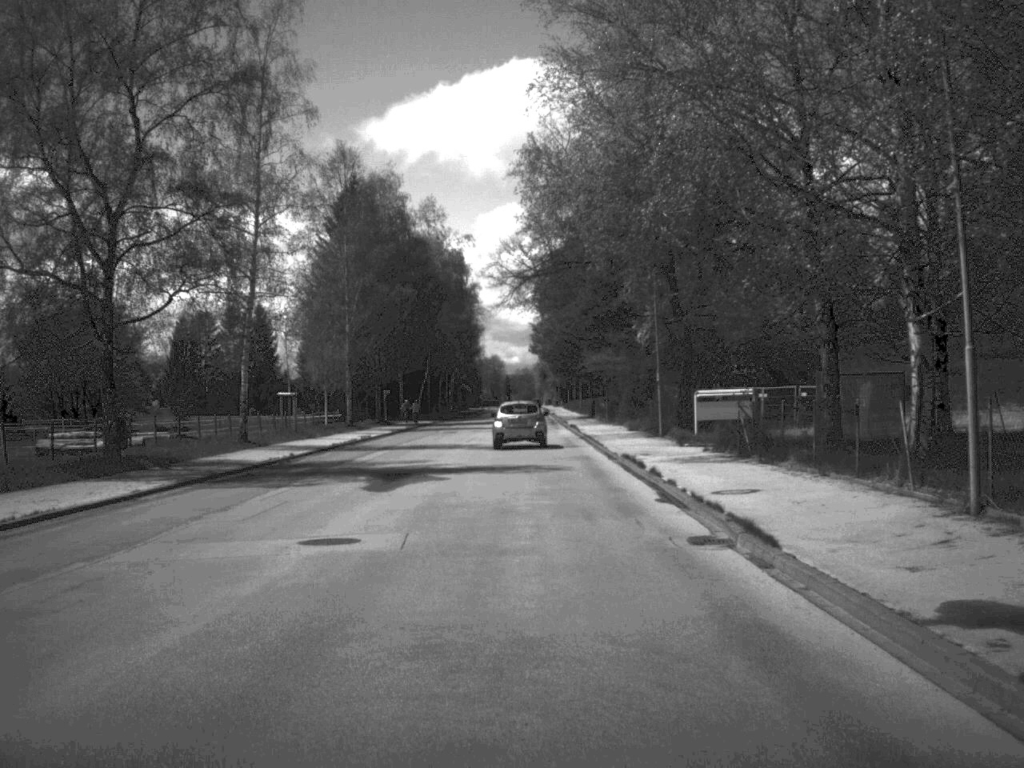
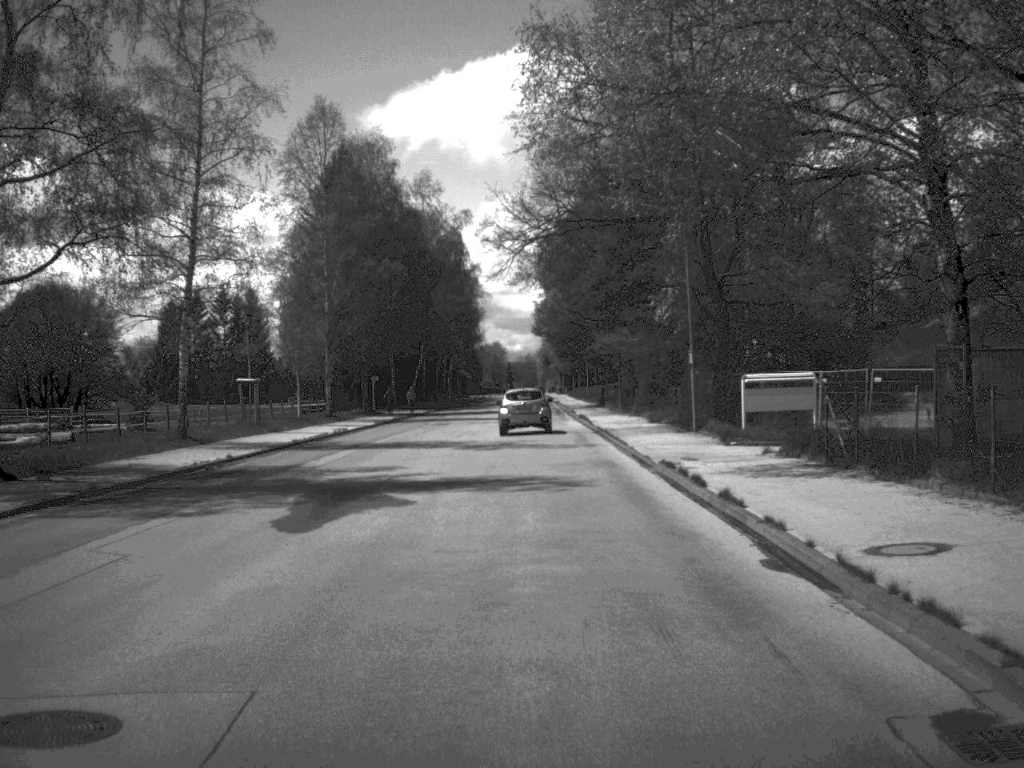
(0.0, +8.8) m; 0°
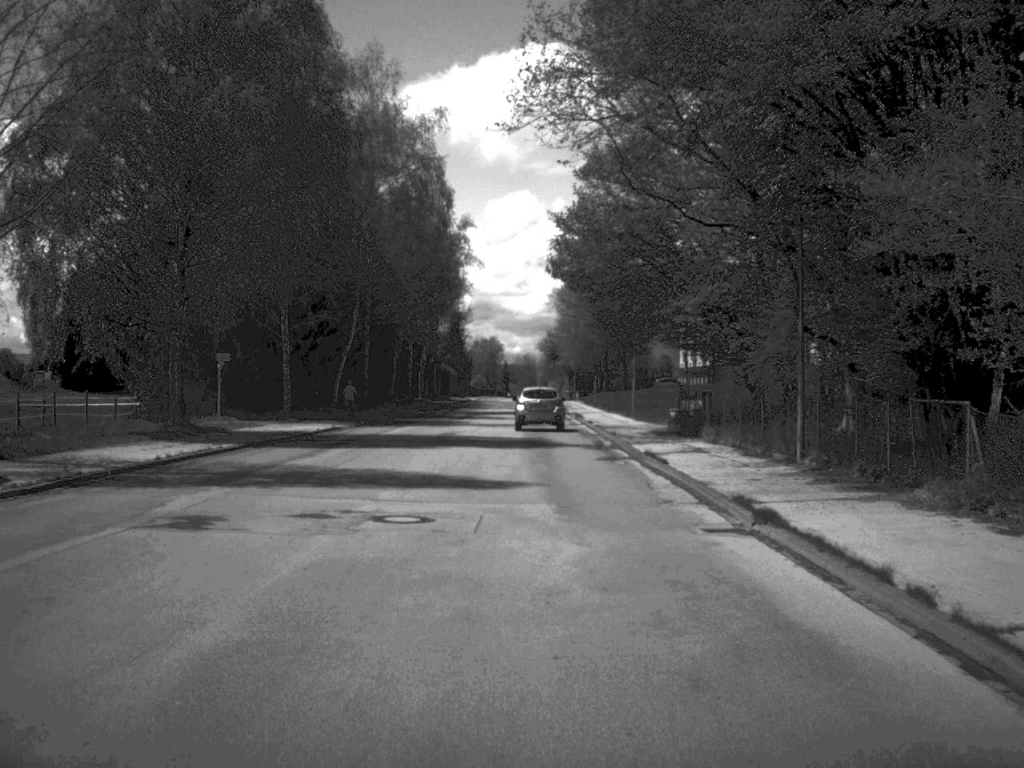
(-0.2, +44.9) m; 0°
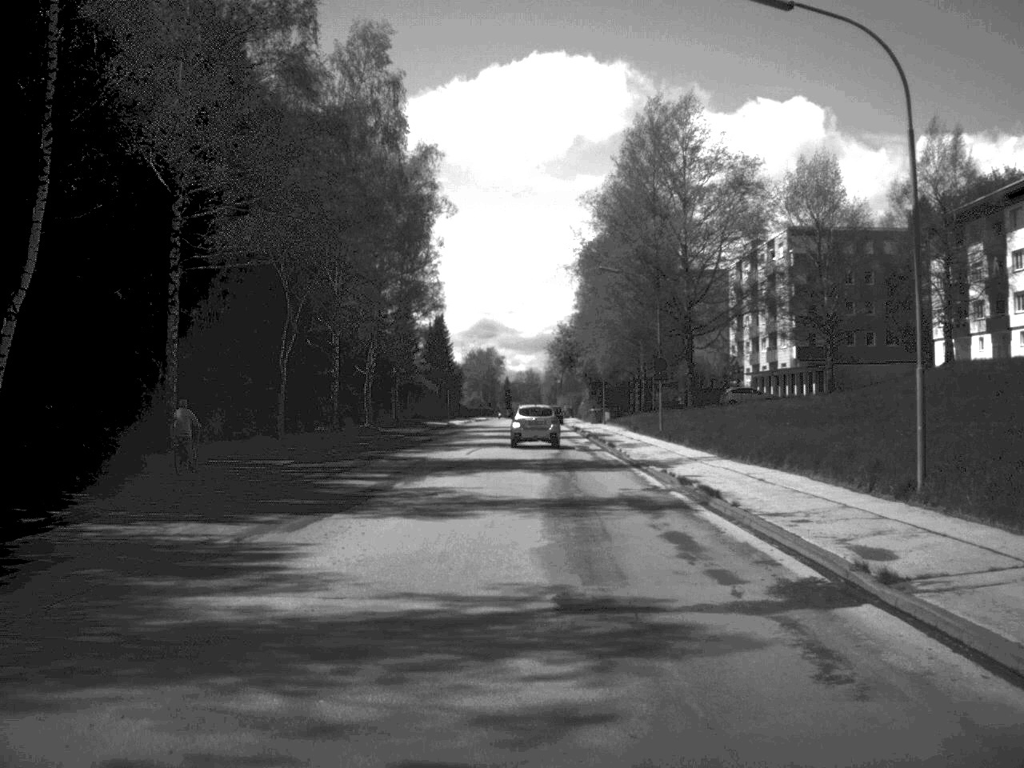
(-0.2, +44.2) m; 0°
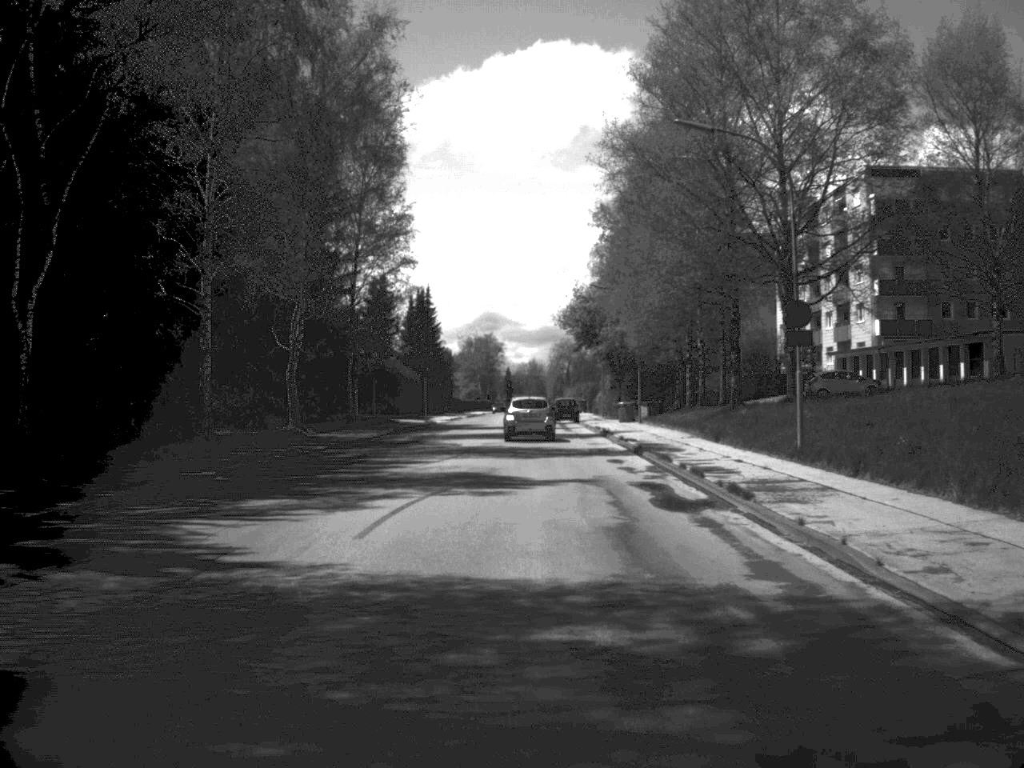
(-0.1, +26.4) m; 0°
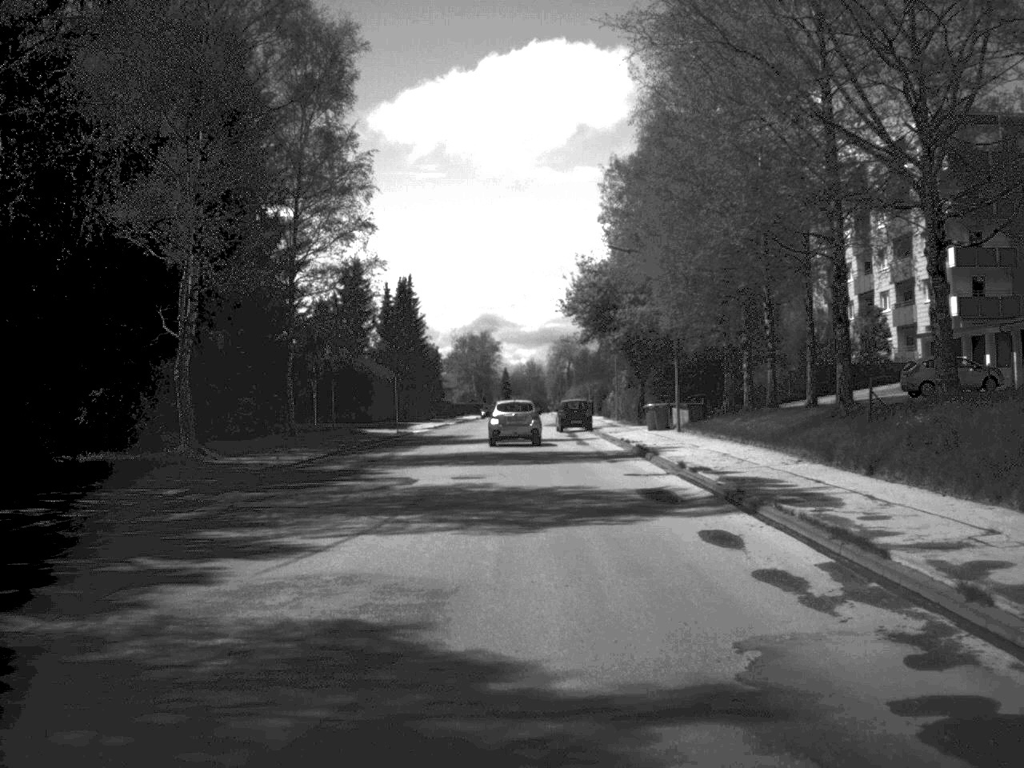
(0.0, +16.7) m; 0°
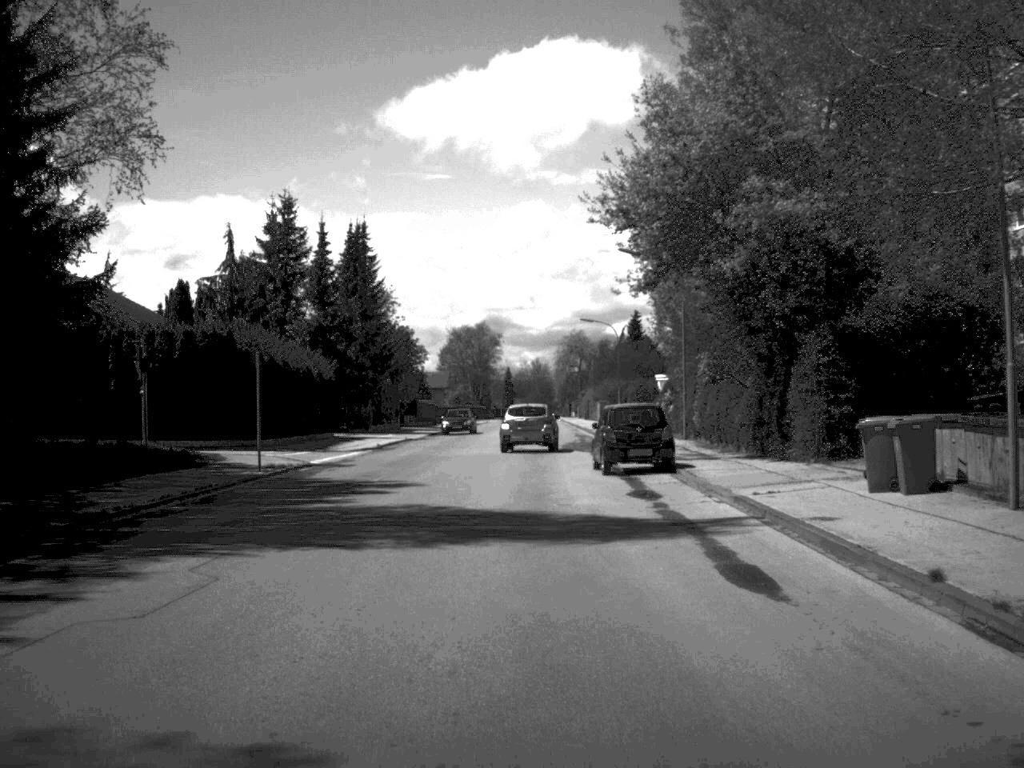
(0.0, +32.9) m; 0°
